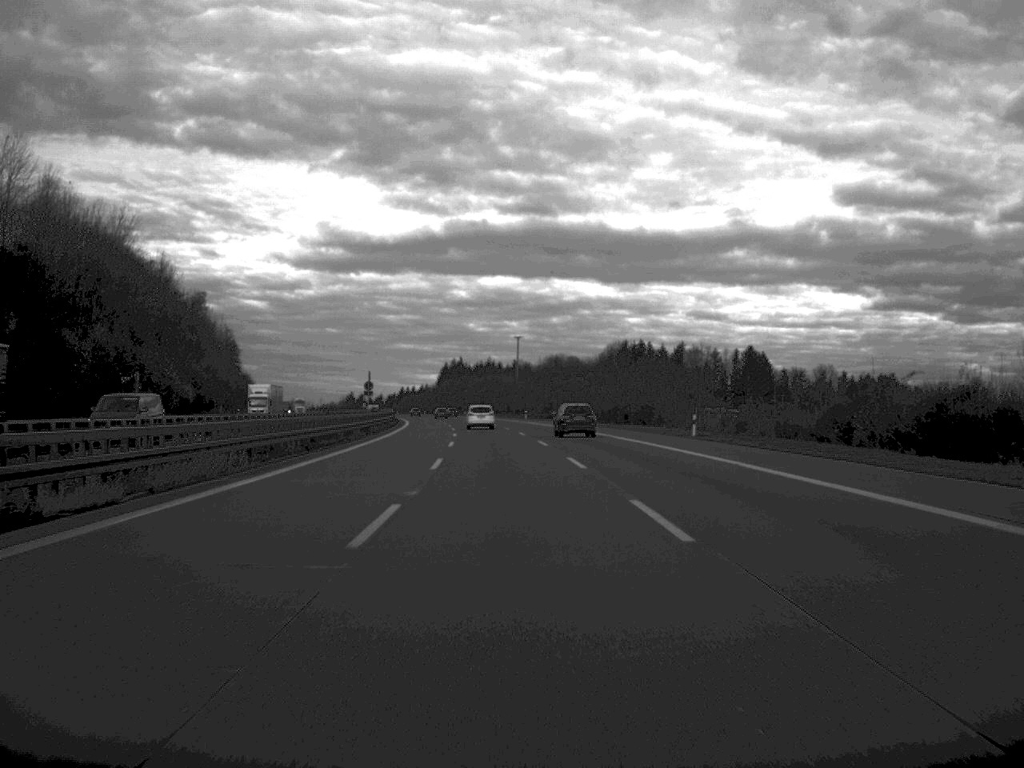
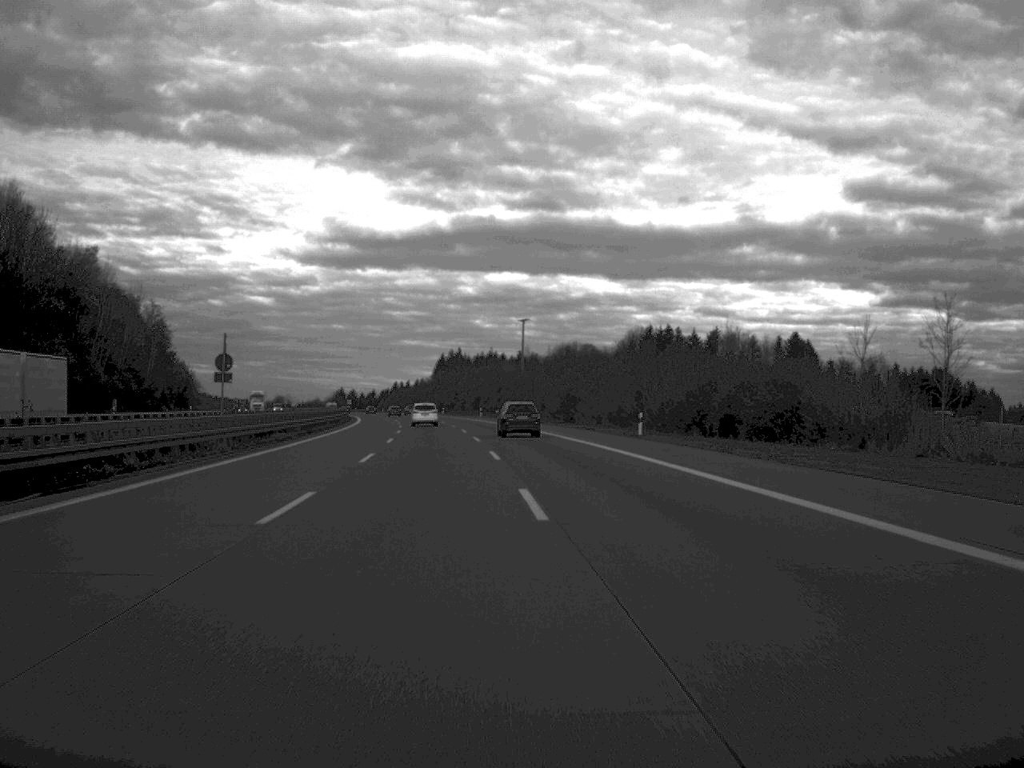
(-0.1, +51.1) m; 0°
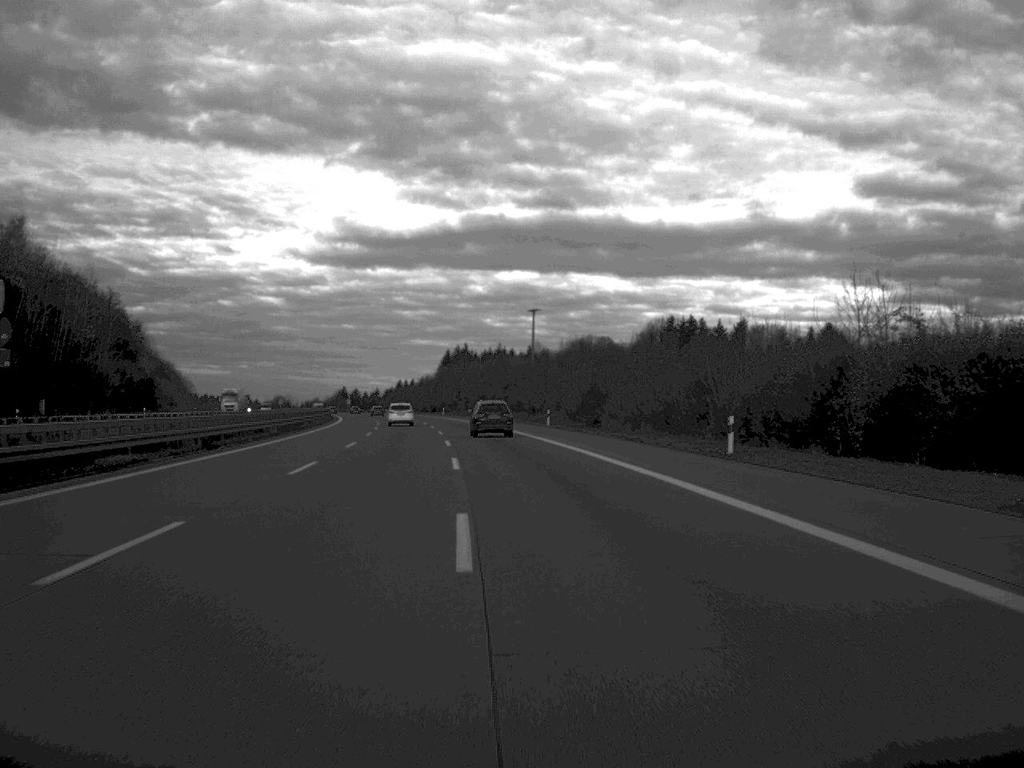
(-0.1, +23.8) m; -1°
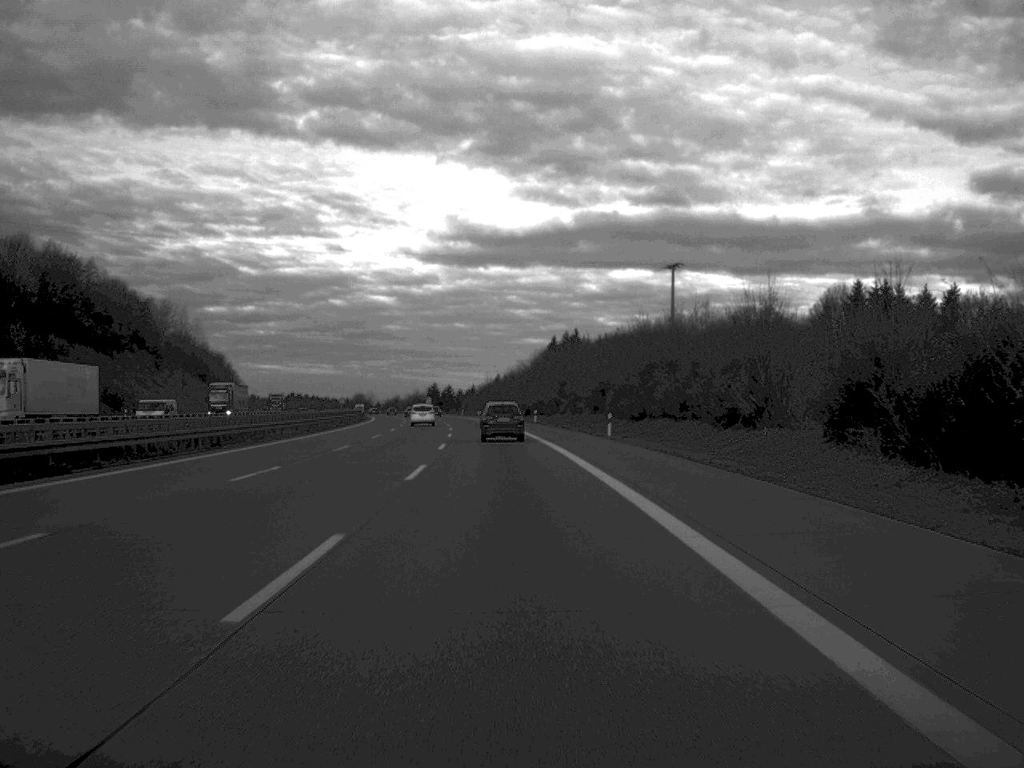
(-3.1, +73.6) m; -5°
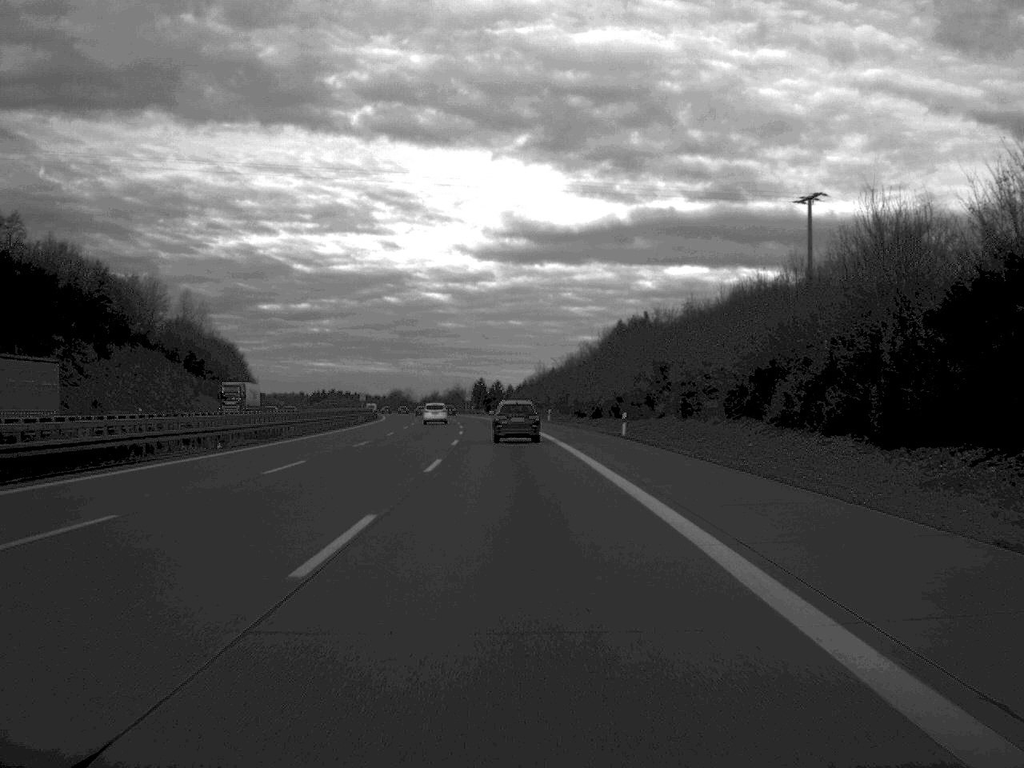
(-1.2, +51.1) m; -2°
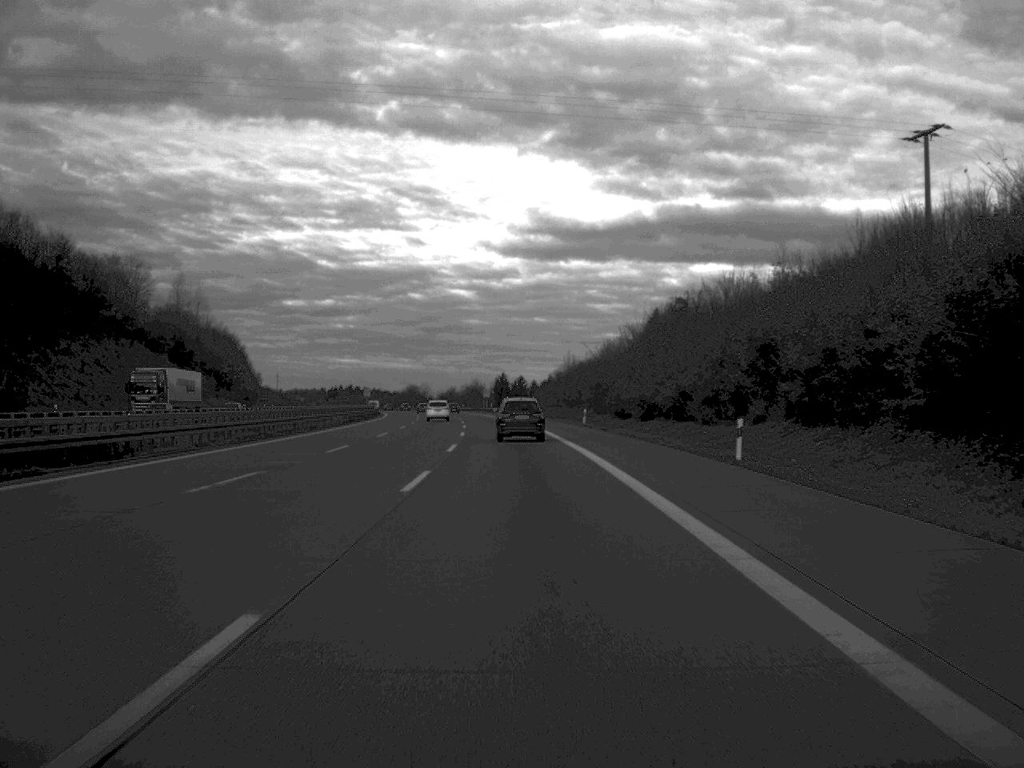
(-0.2, +26.1) m; -1°
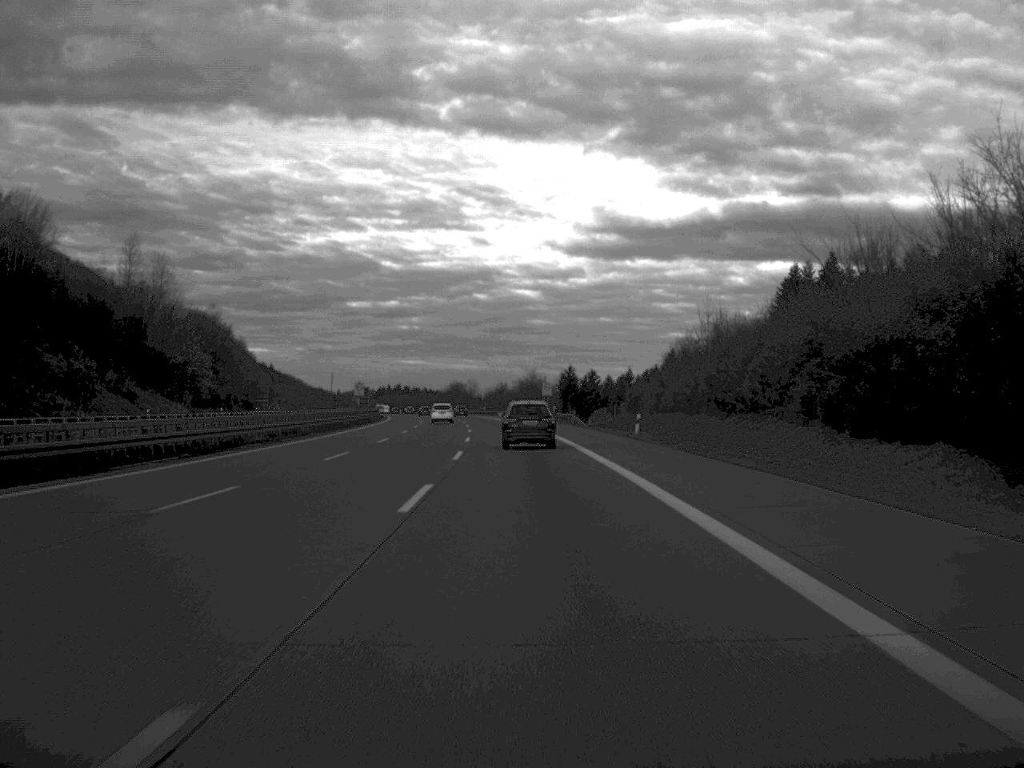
(-1.8, +74.6) m; -3°
